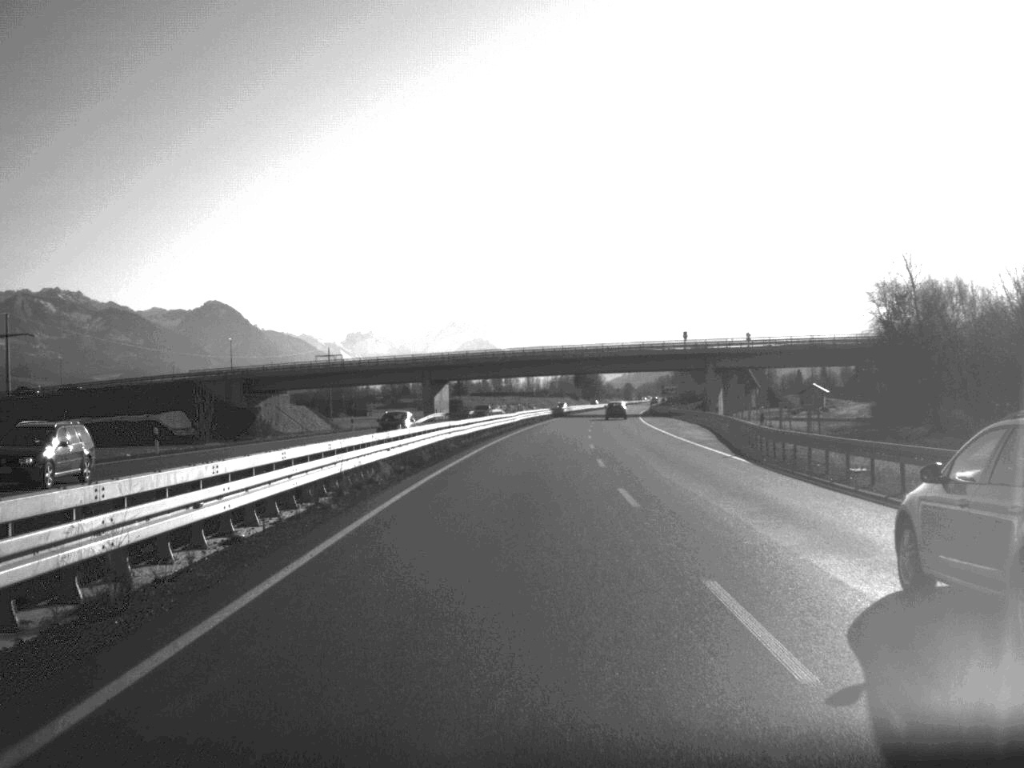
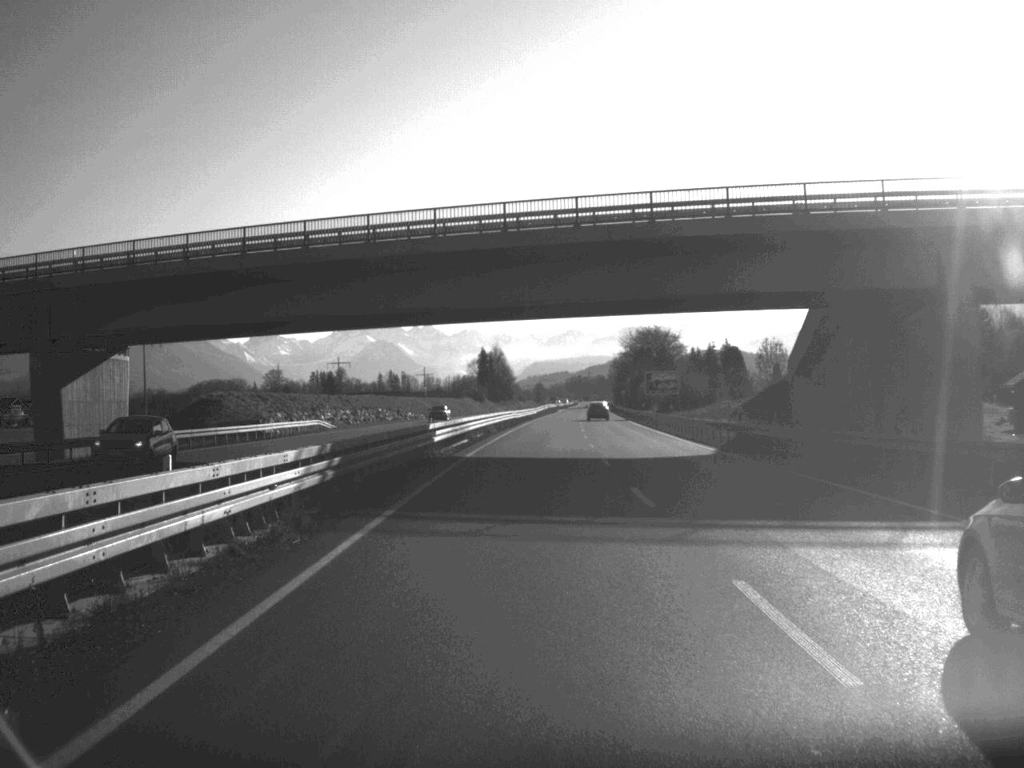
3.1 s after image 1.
(+4.2, +108.0) m; +4°
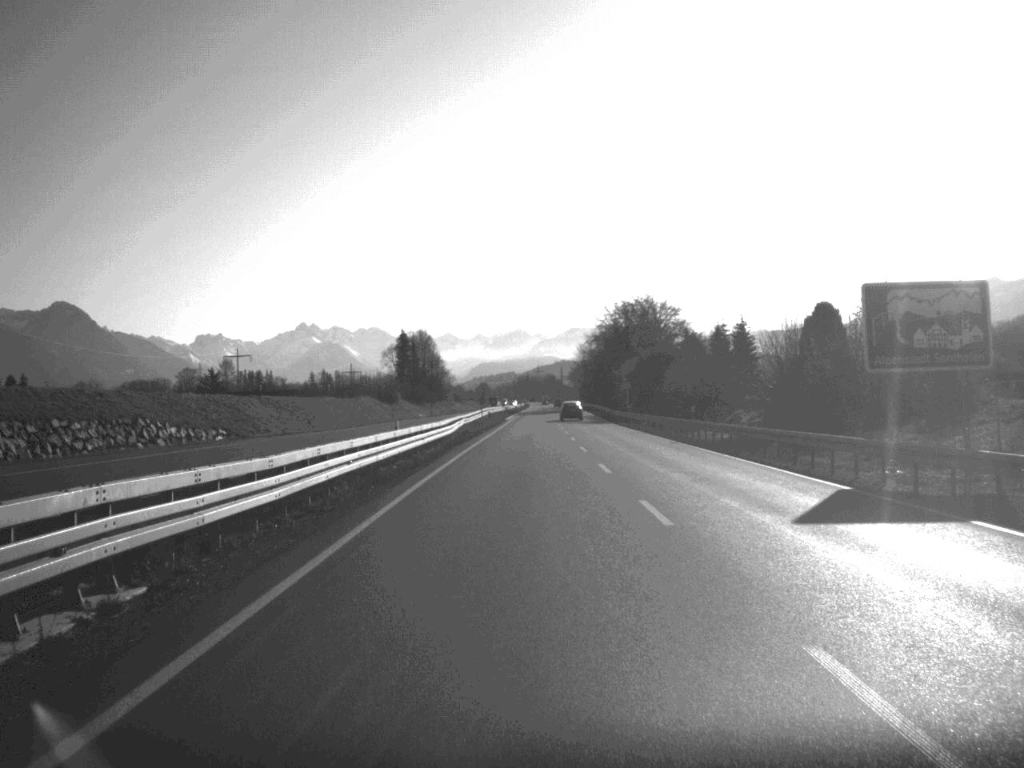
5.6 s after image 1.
(+1.9, +87.0) m; +2°
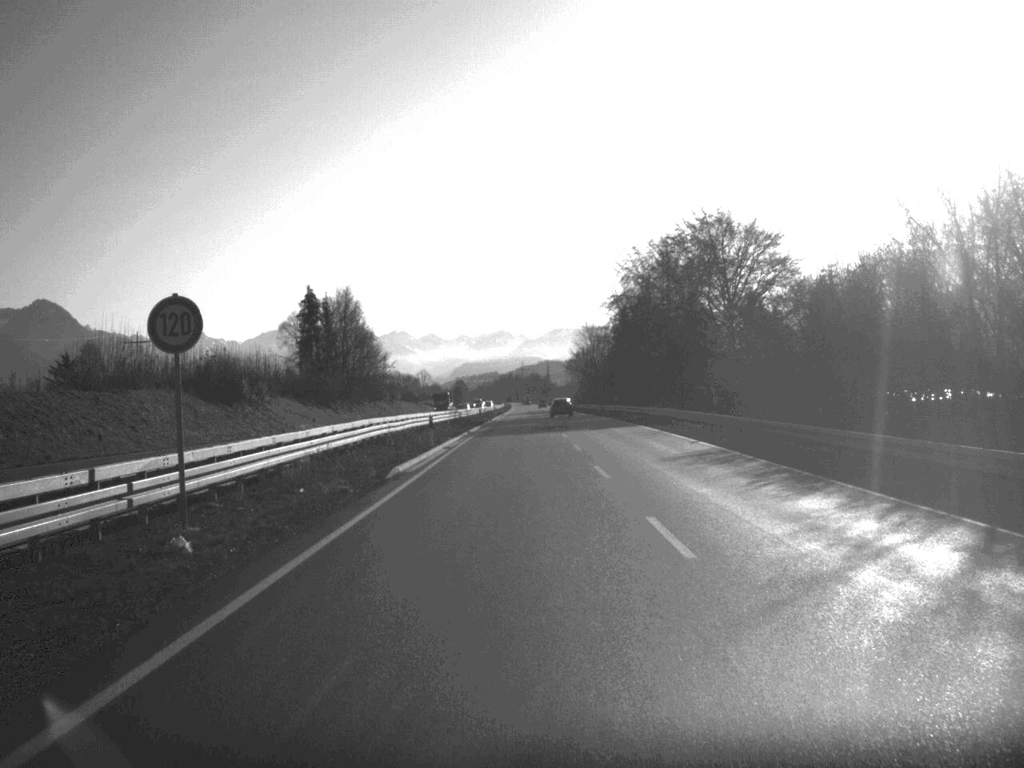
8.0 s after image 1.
(+0.6, +87.4) m; +1°
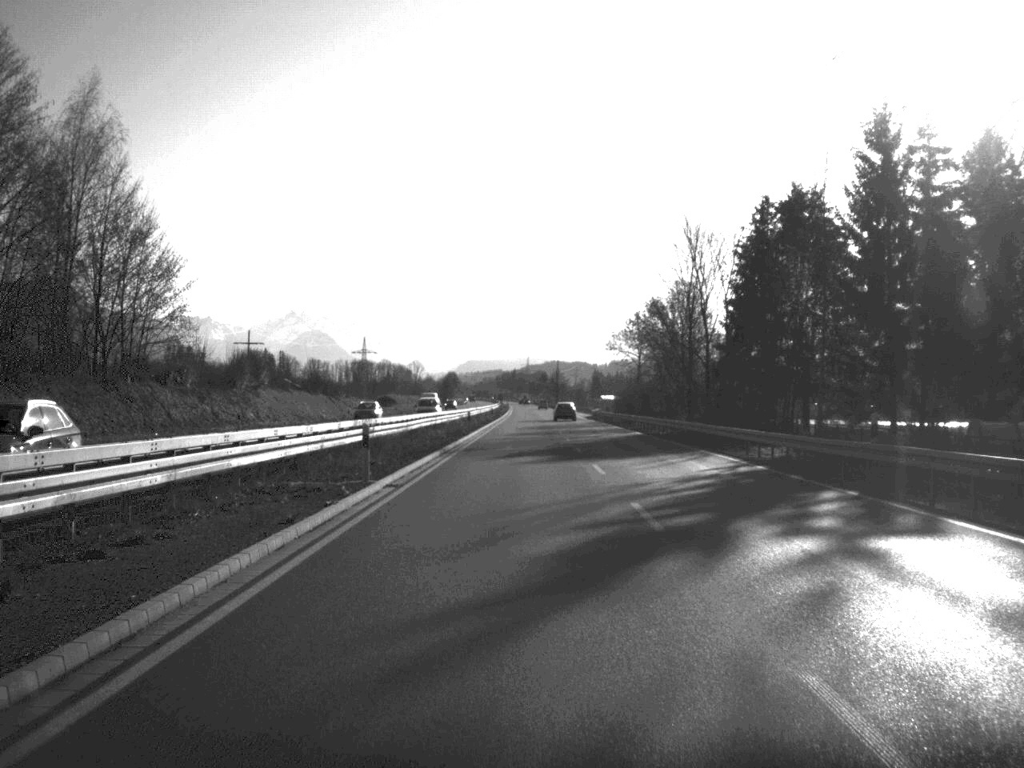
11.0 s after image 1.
(-0.2, +105.3) m; 0°
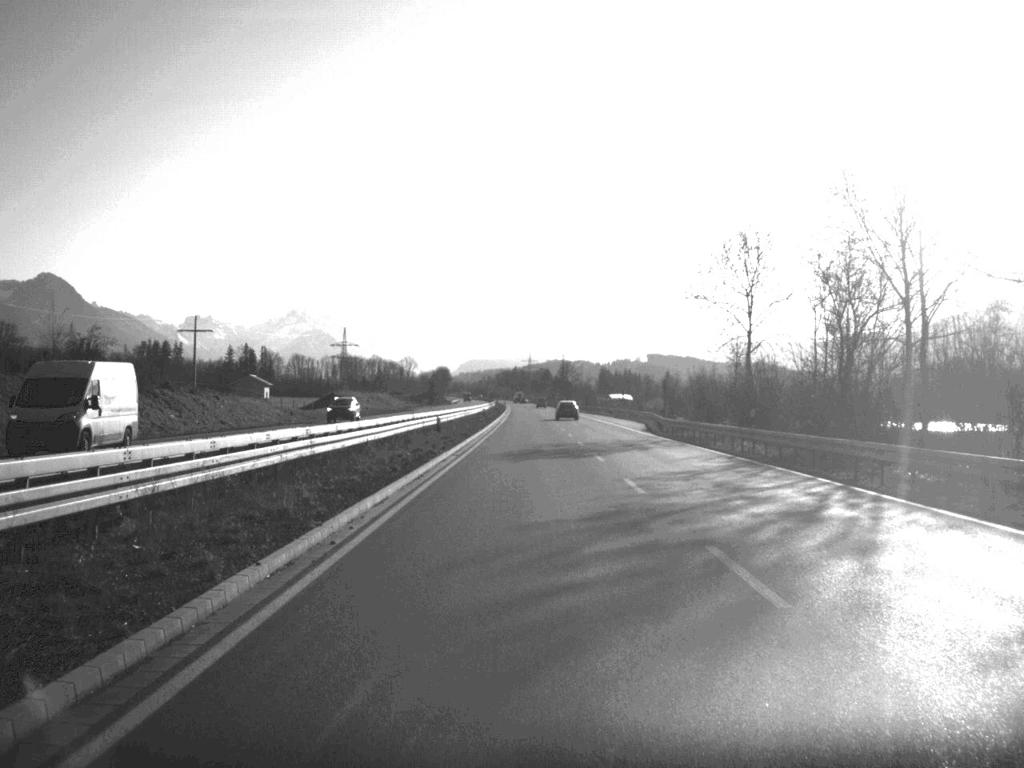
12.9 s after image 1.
(-0.1, +65.7) m; 0°
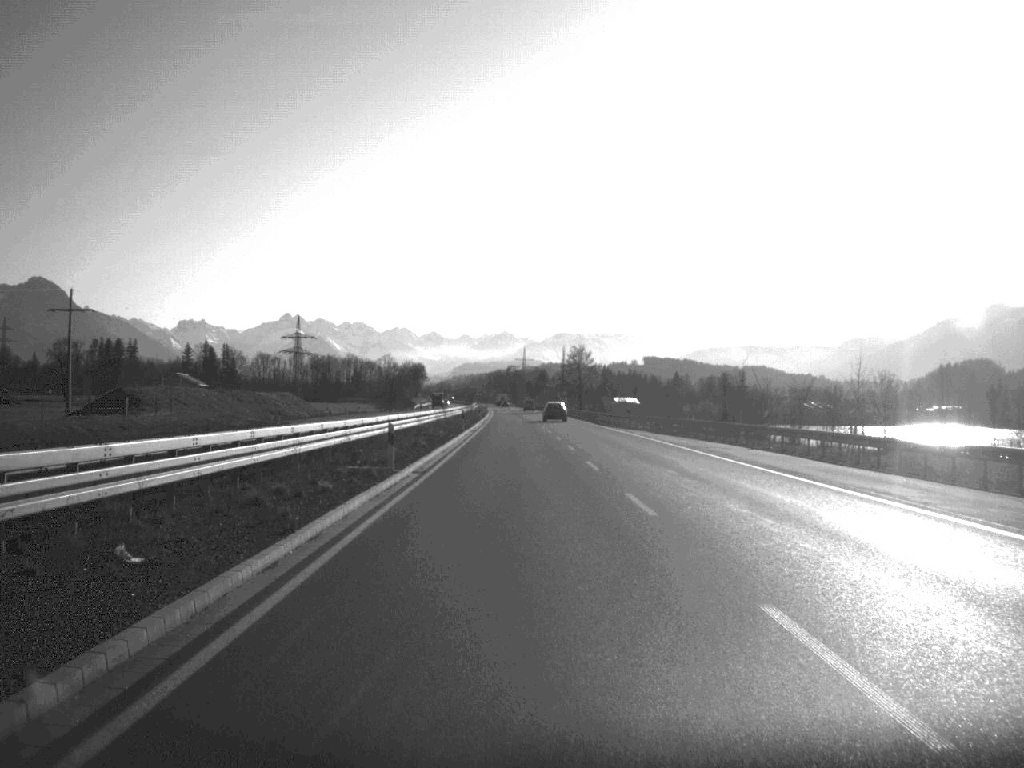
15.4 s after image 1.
(+0.2, +87.9) m; 0°
